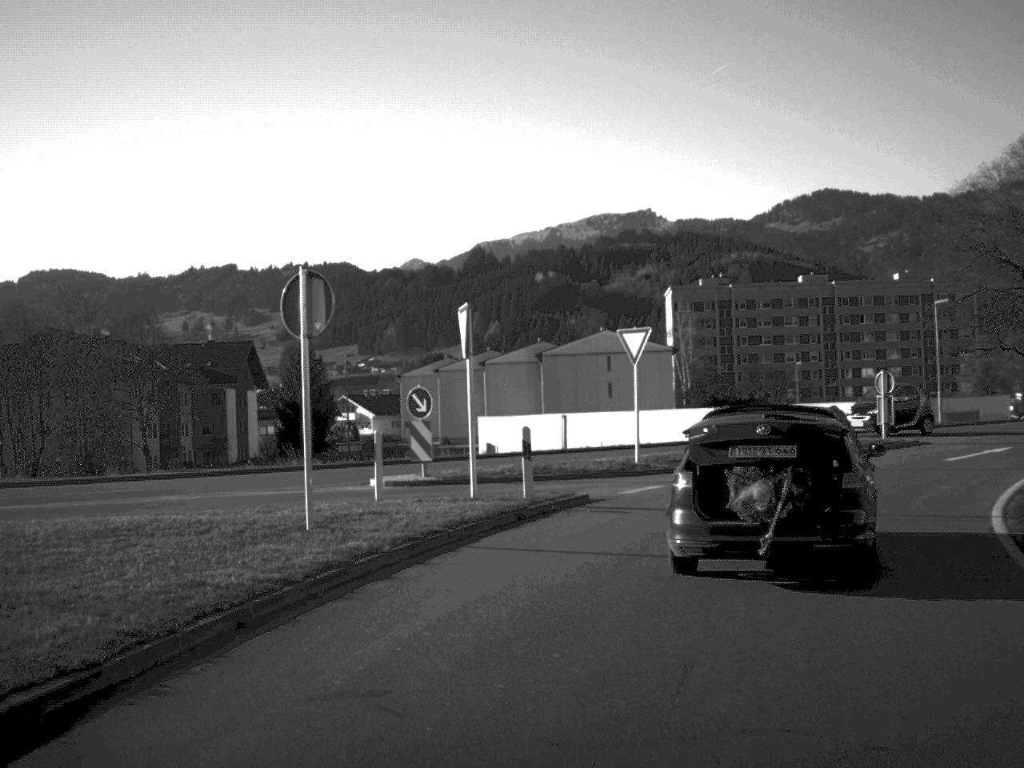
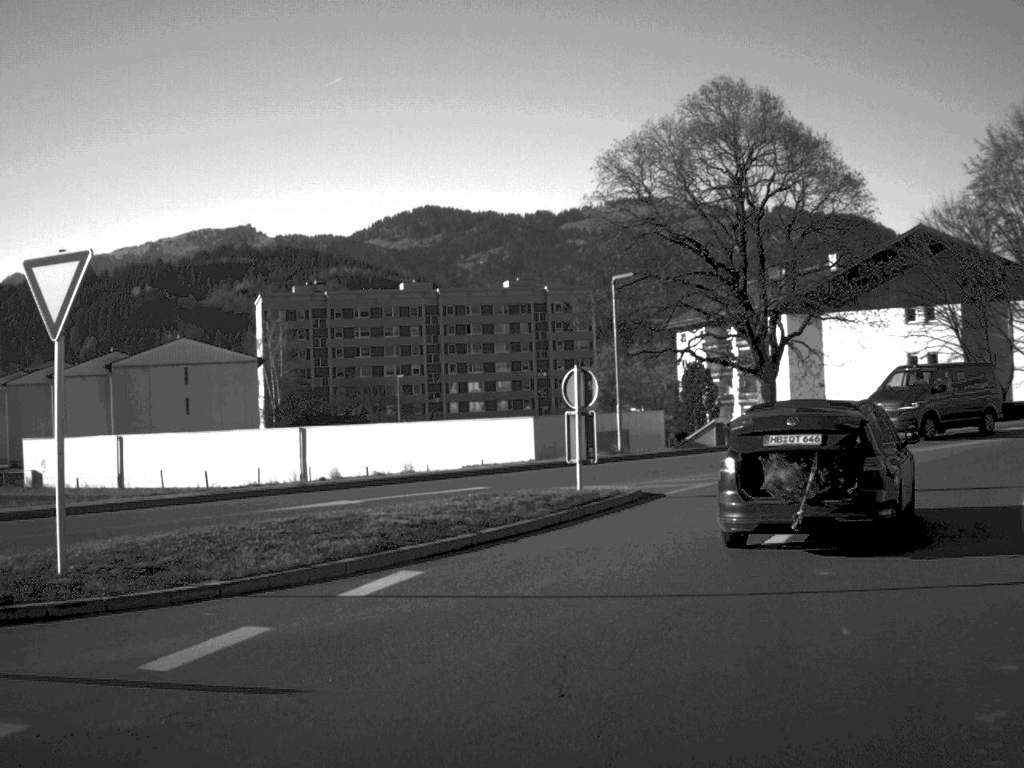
(+2.3, +14.9) m; +18°
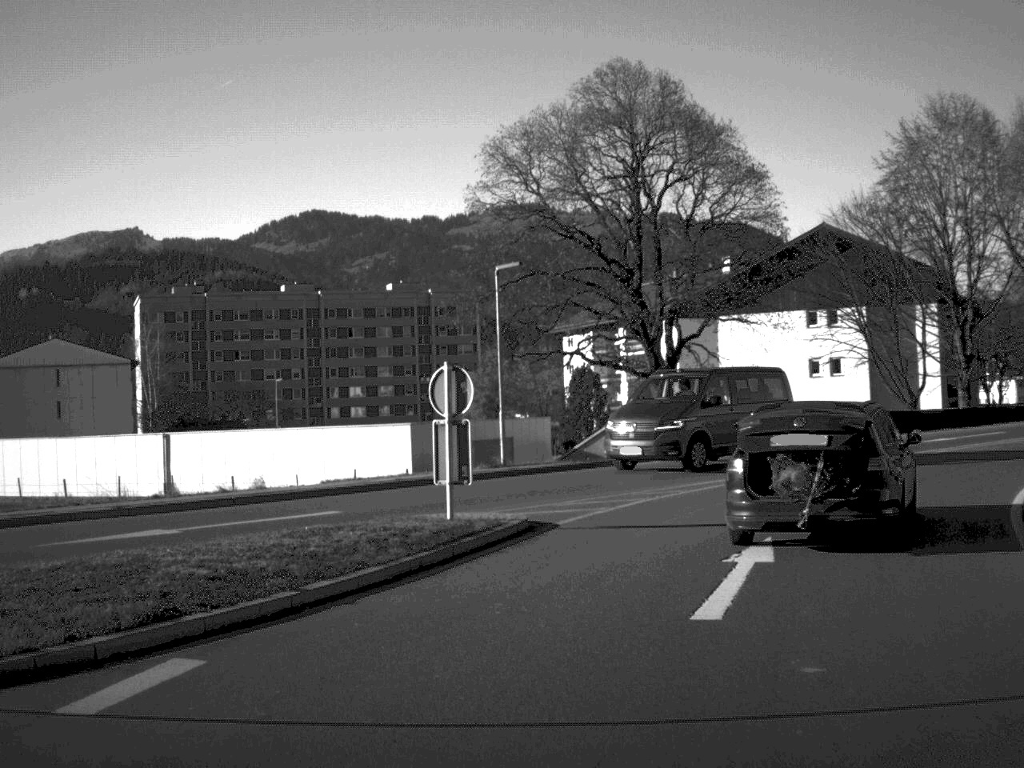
(+0.2, +3.8) m; +5°
